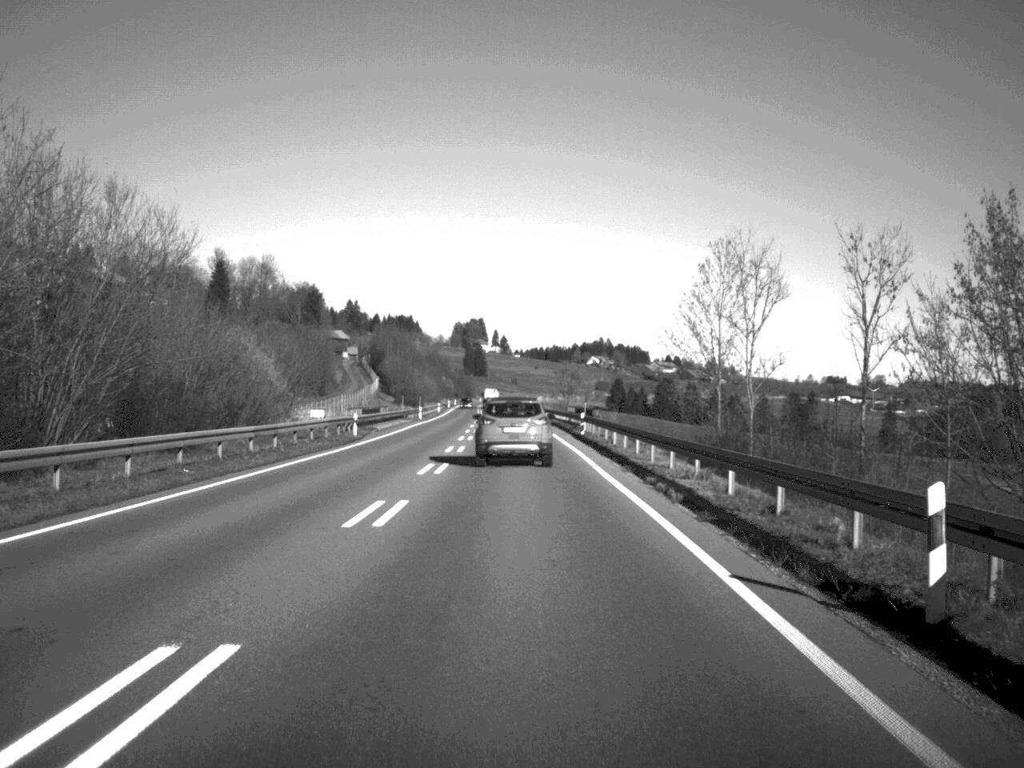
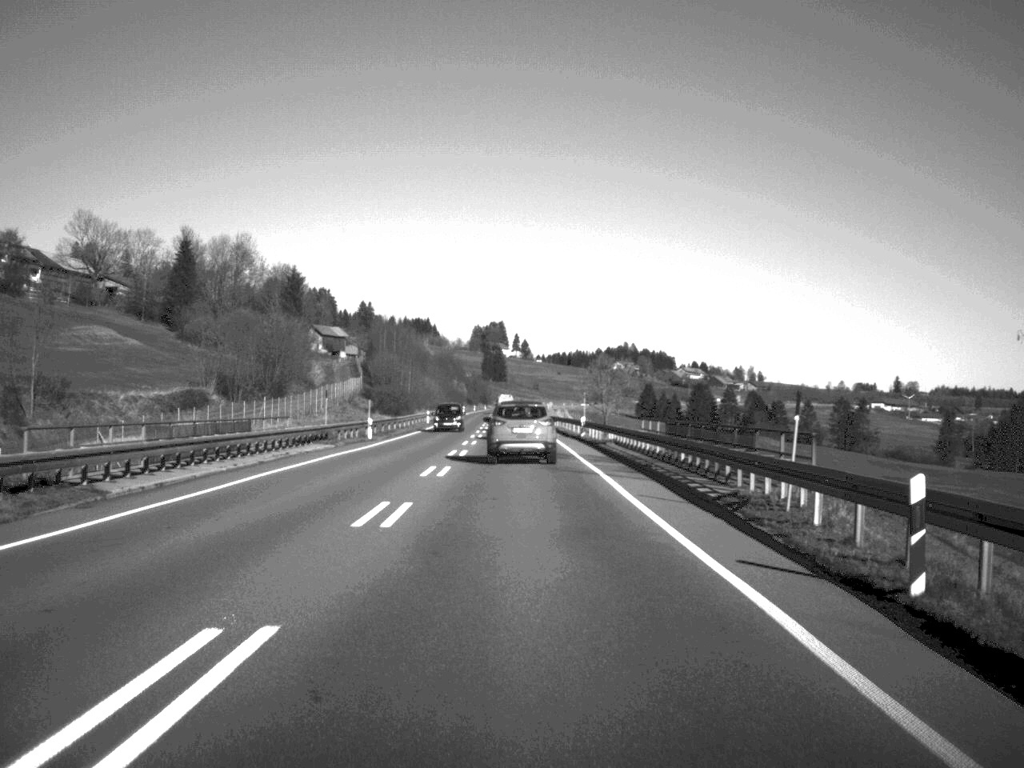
(-0.4, +47.1) m; -1°
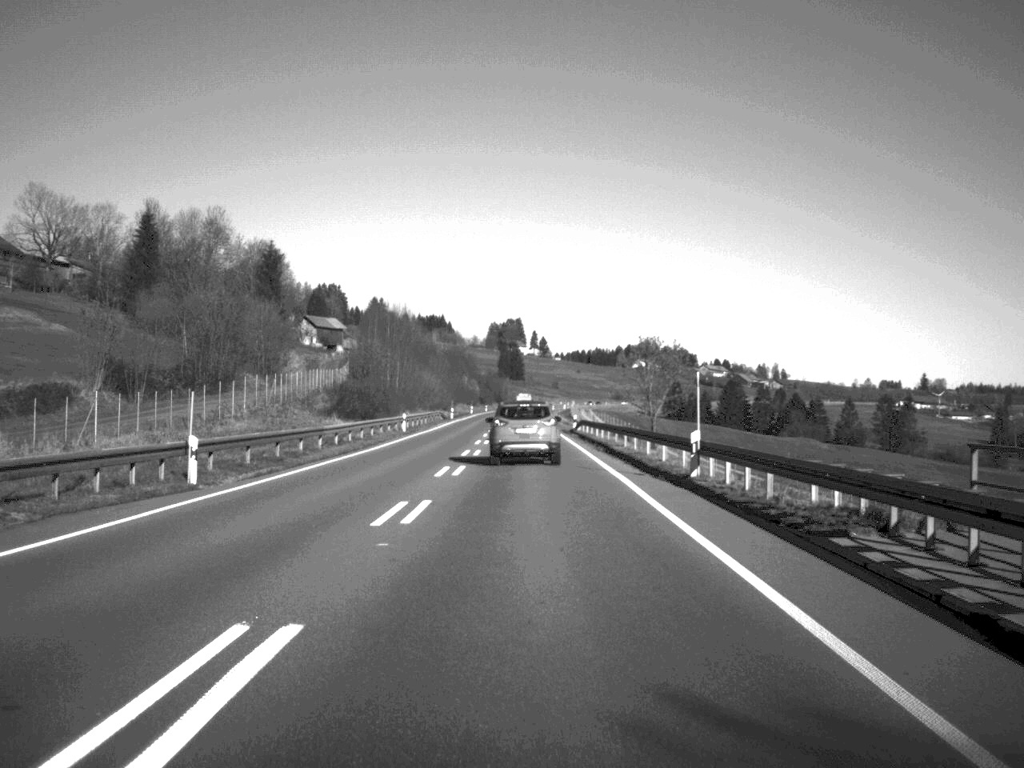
(-0.3, +35.6) m; -1°
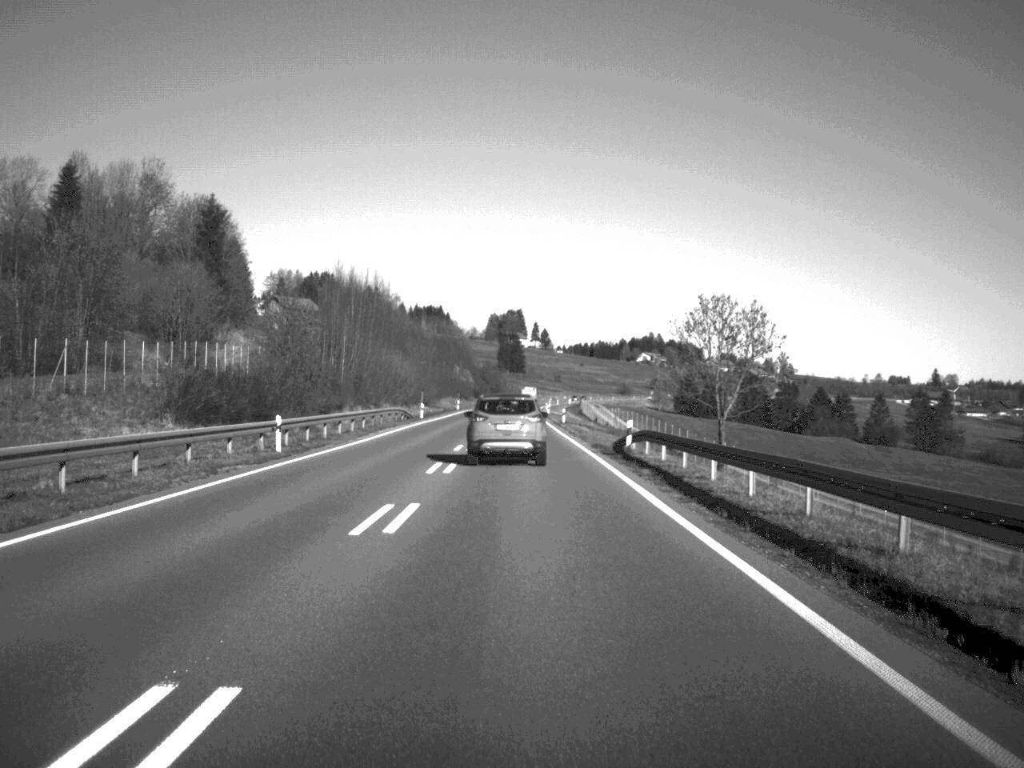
(0.0, +37.8) m; 0°
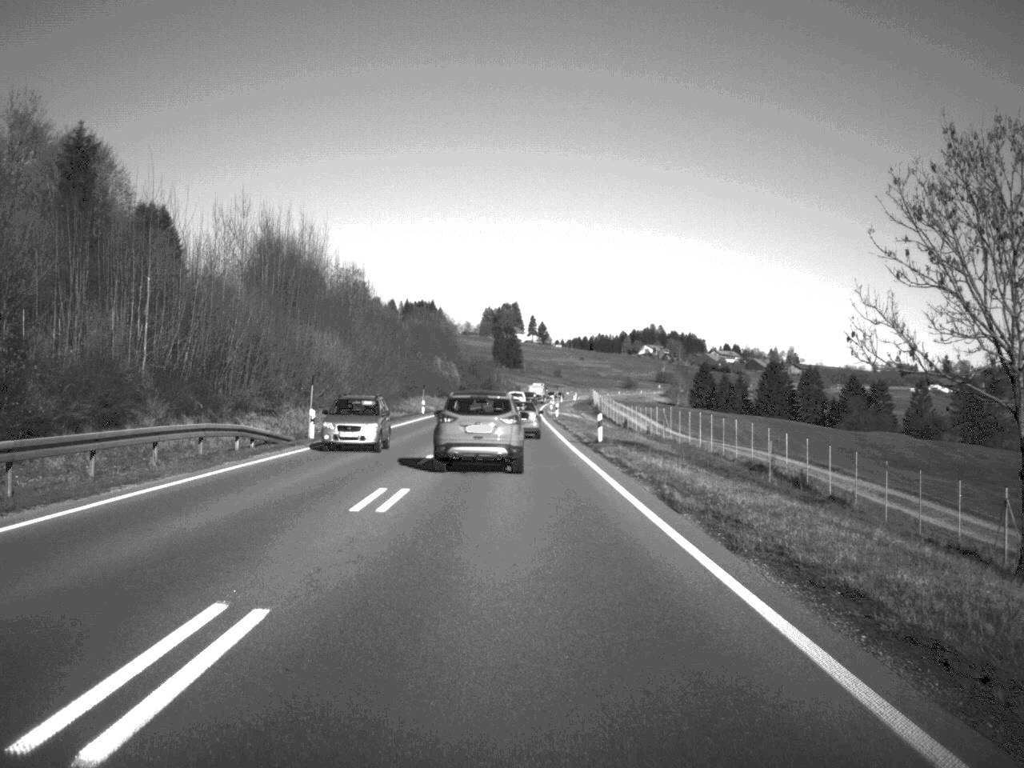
(+0.1, +45.2) m; 0°
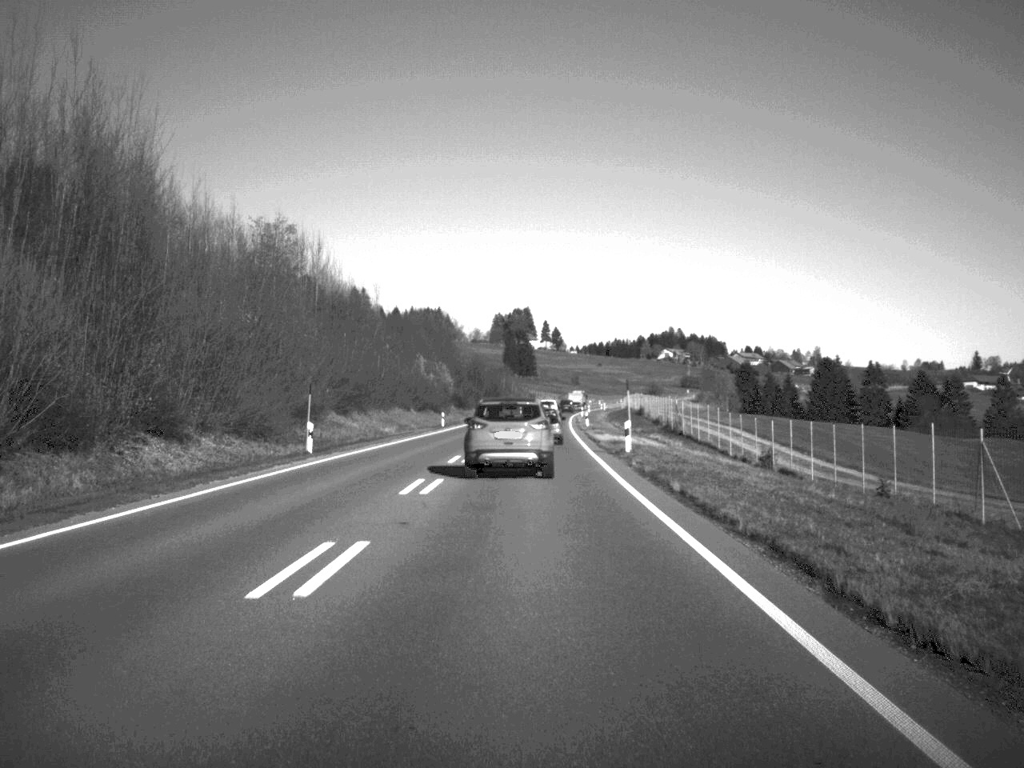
(-0.4, +54.6) m; -1°
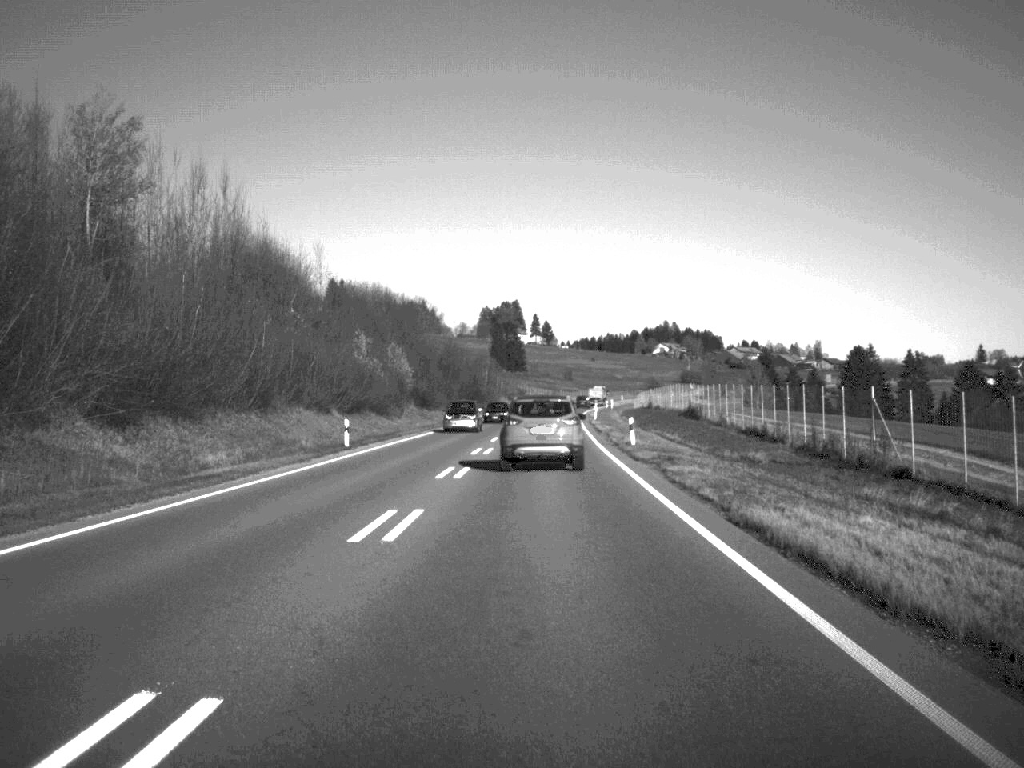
(+0.1, +43.5) m; 0°
